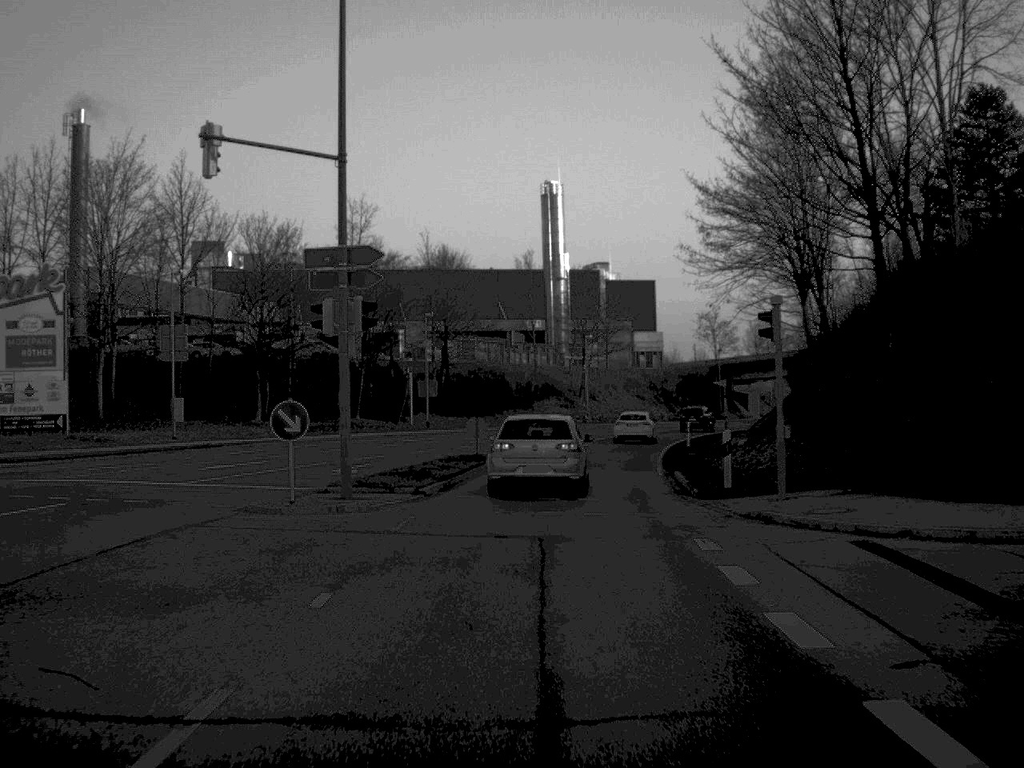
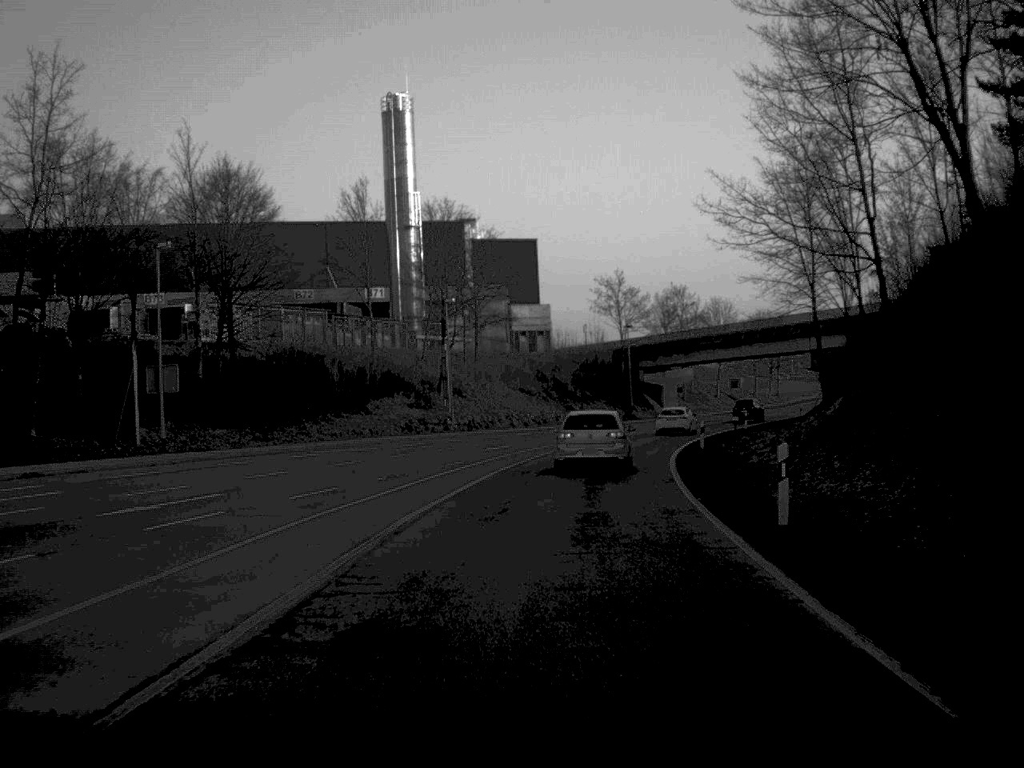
(+1.7, +37.9) m; +6°
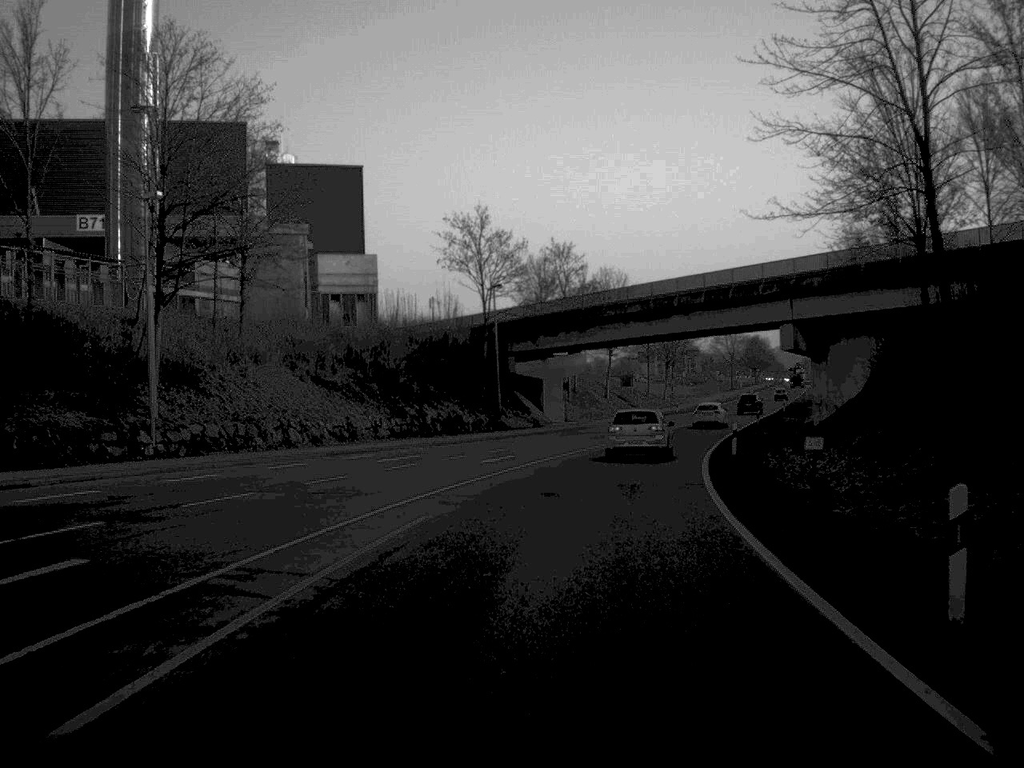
(+2.2, +37.6) m; +7°
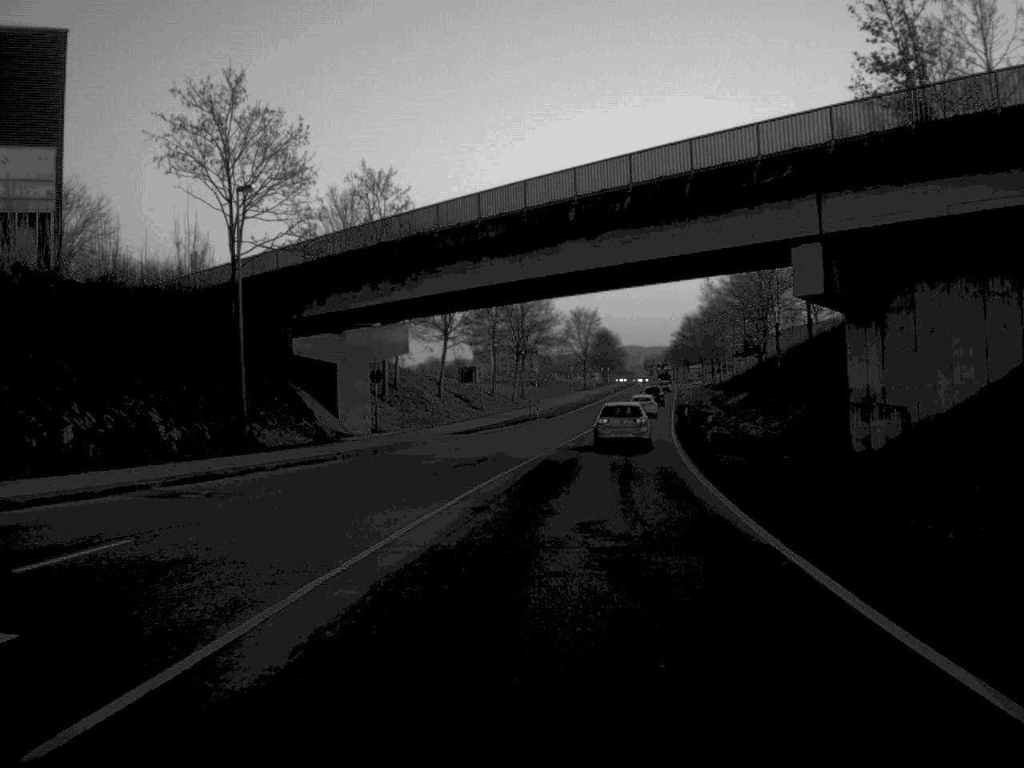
(+1.9, +31.2) m; +7°
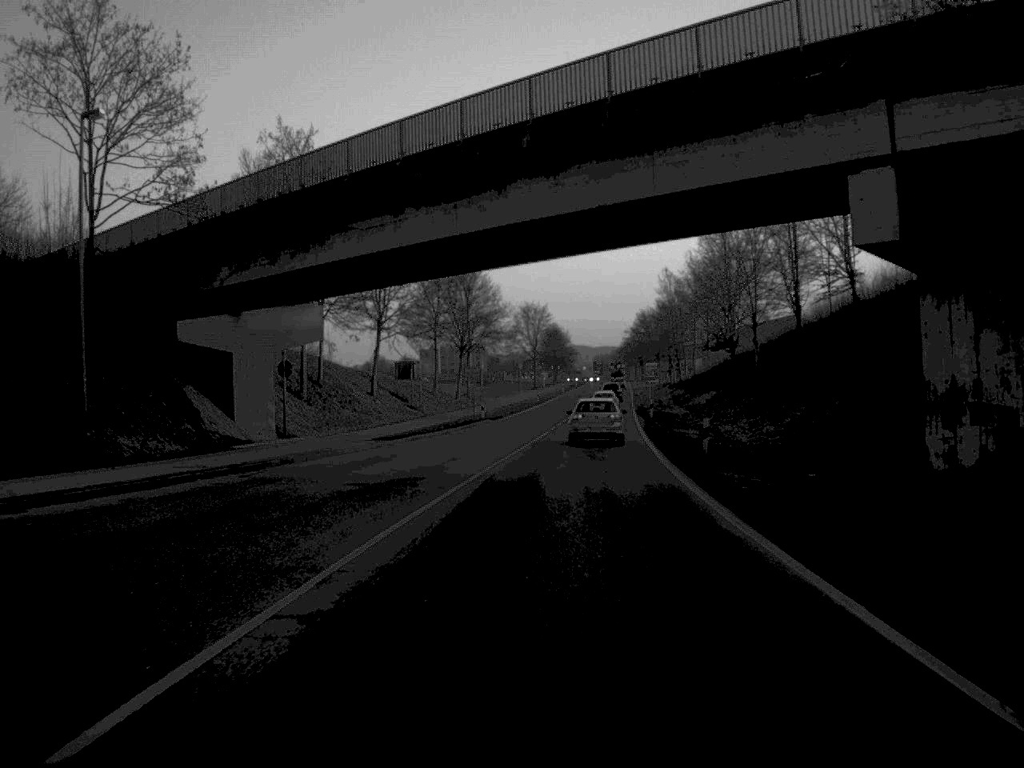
(+0.2, +9.8) m; +2°
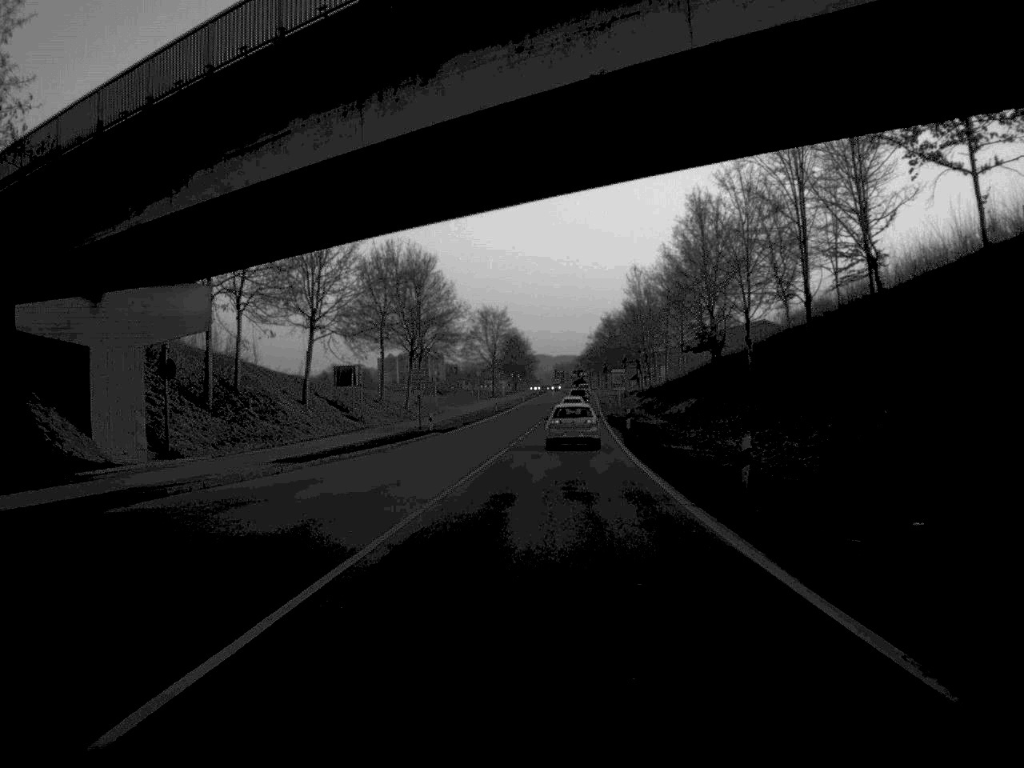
(+0.2, +10.4) m; +2°
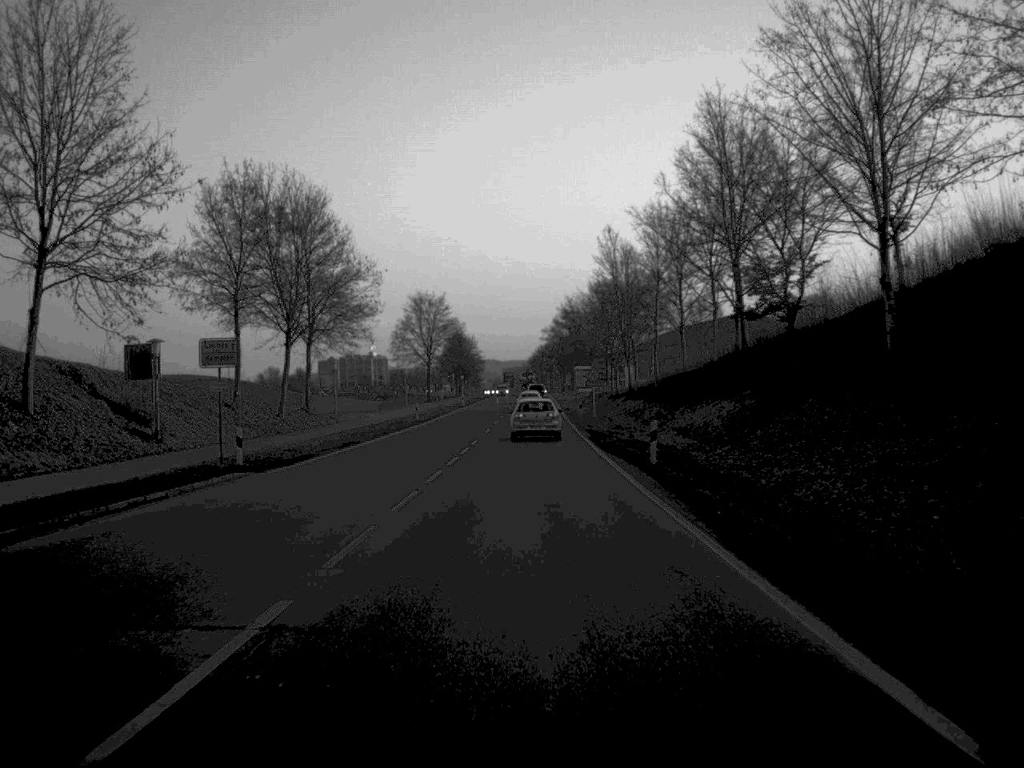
(+0.8, +32.2) m; +2°
